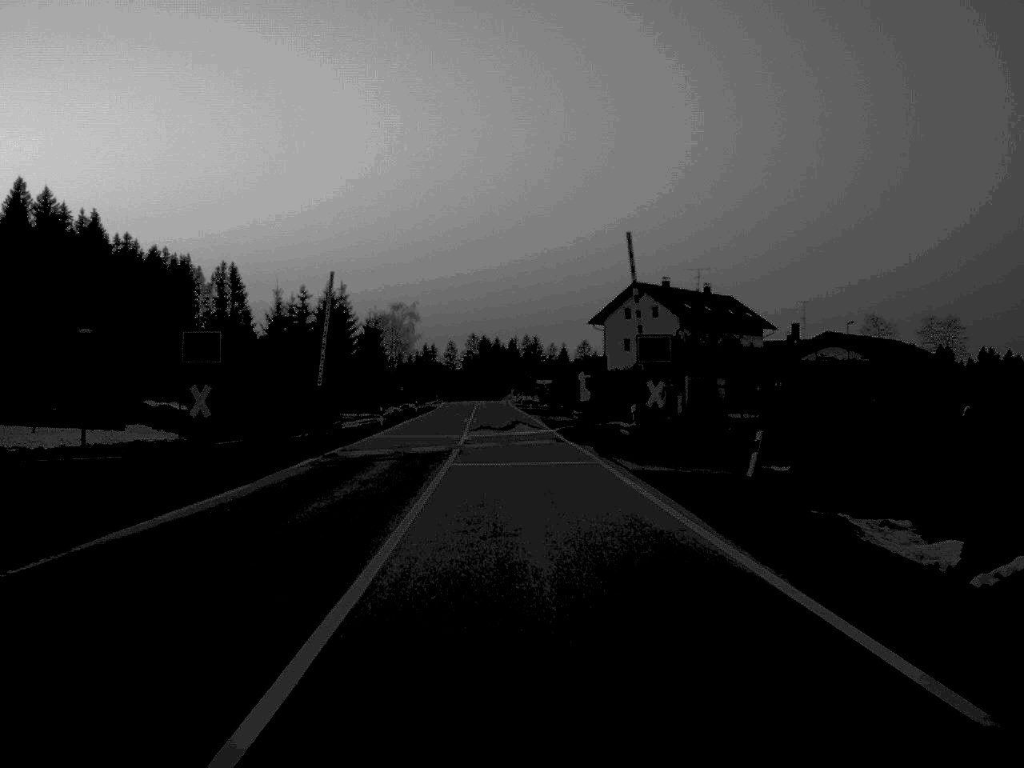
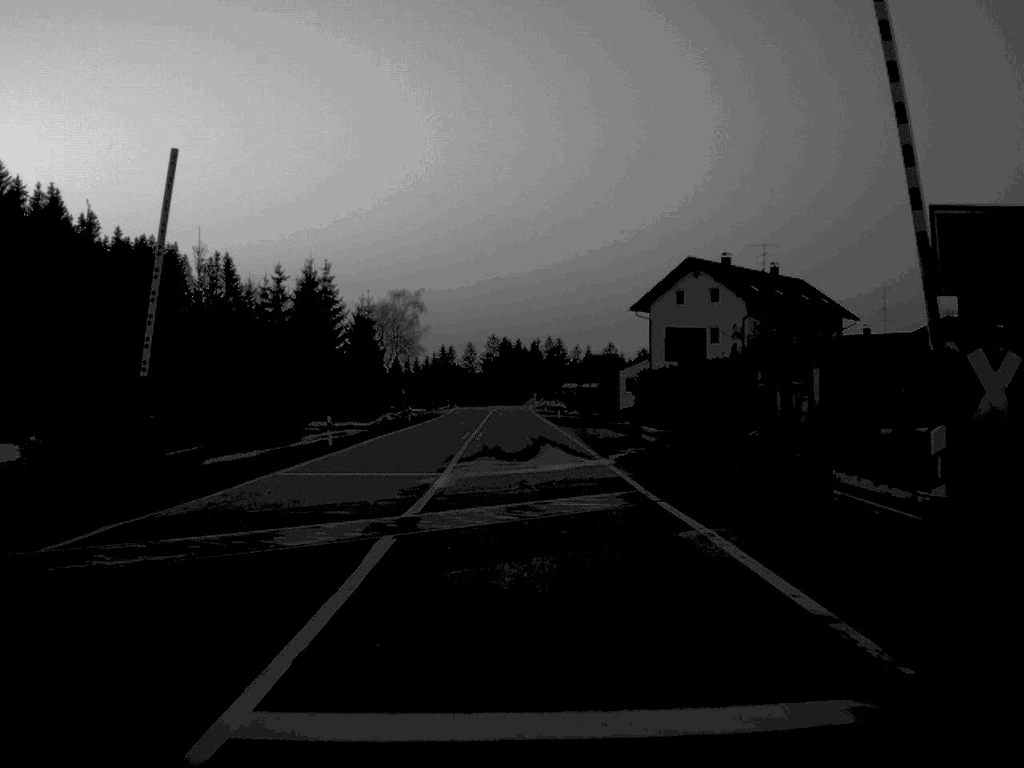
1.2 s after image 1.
(-0.2, +23.1) m; -1°
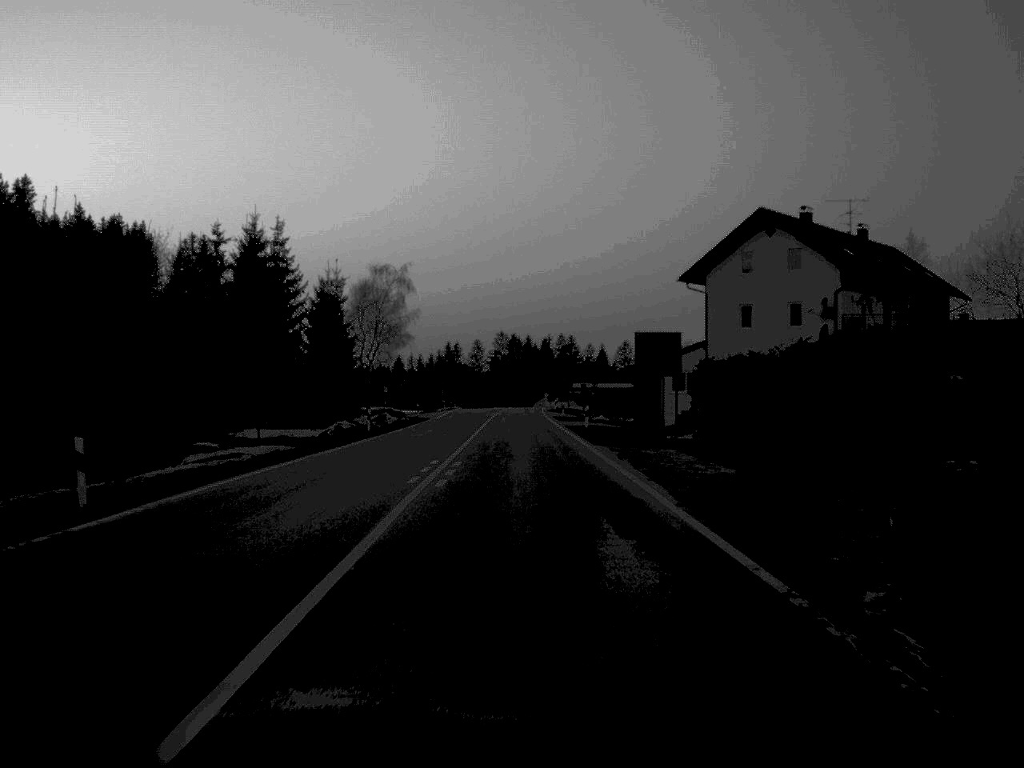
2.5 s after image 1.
(-0.1, +23.8) m; 0°
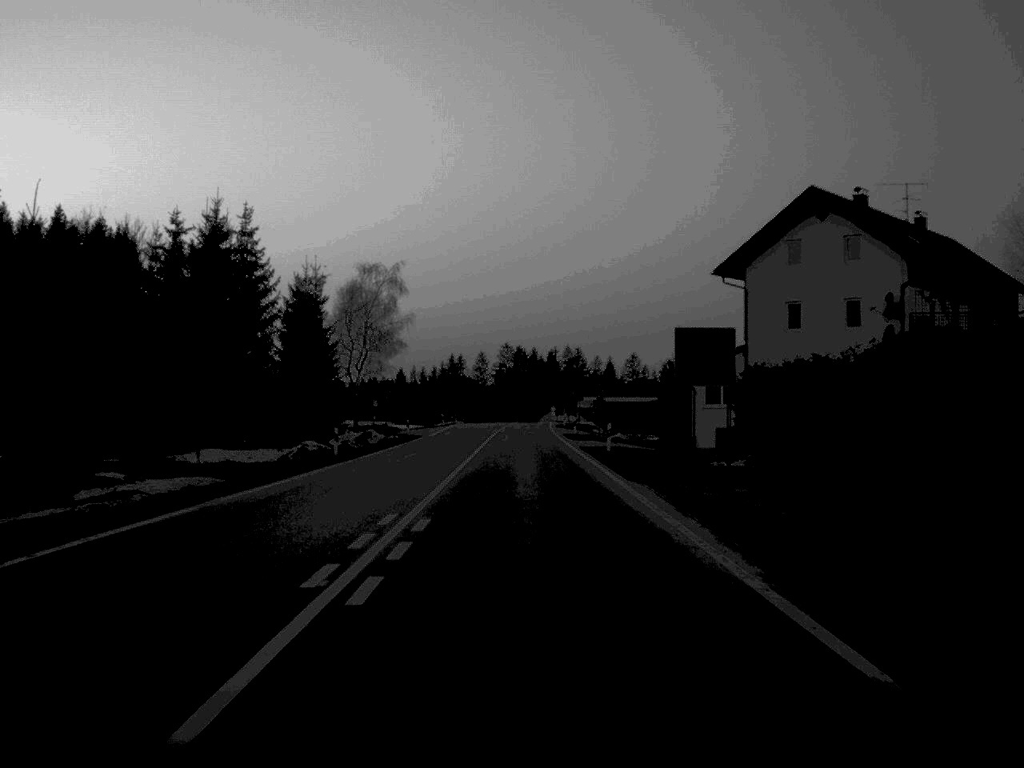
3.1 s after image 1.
(0.0, +10.6) m; 0°
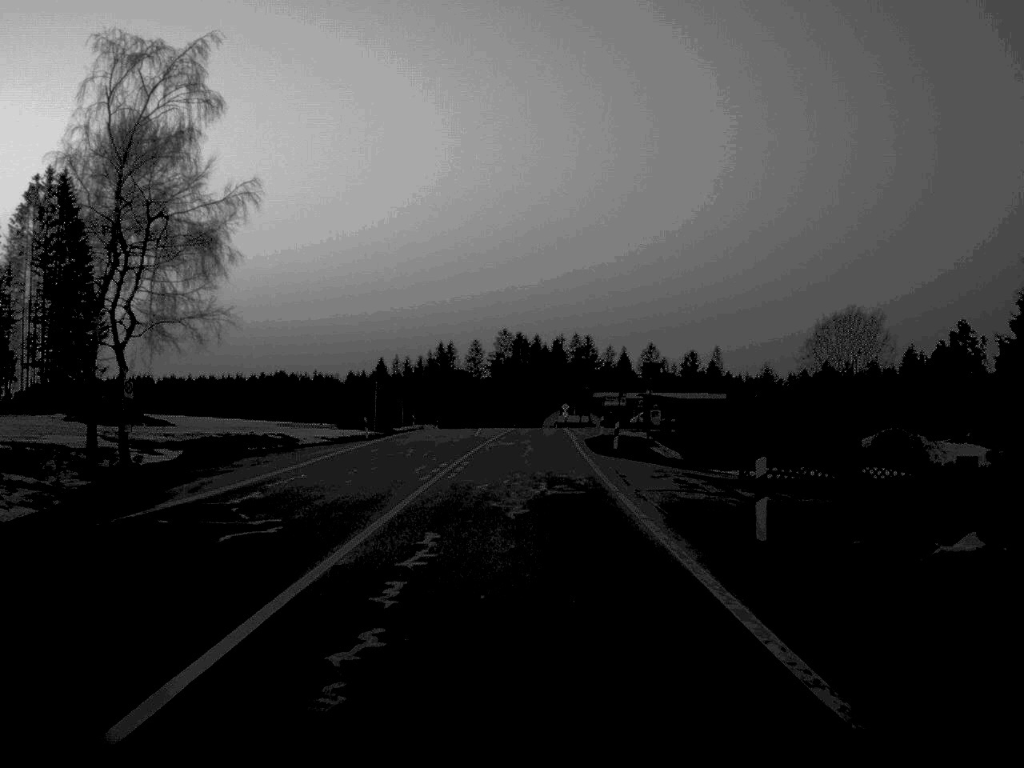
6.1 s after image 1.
(+0.2, +55.9) m; 0°
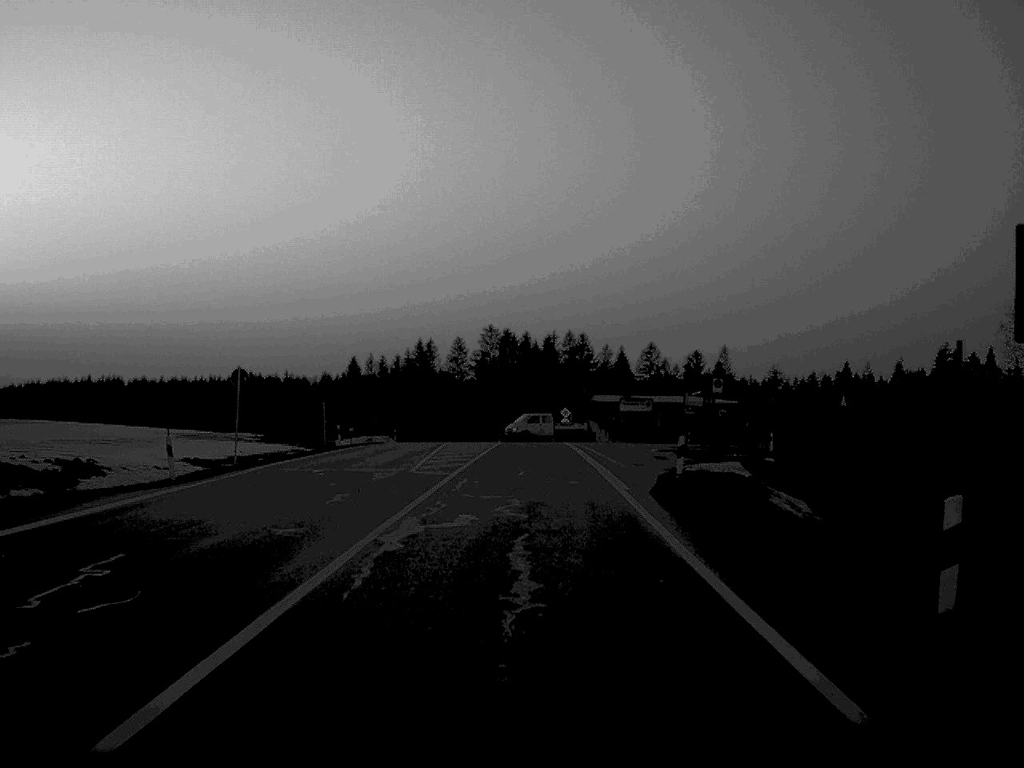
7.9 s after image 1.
(+0.1, +32.7) m; +1°
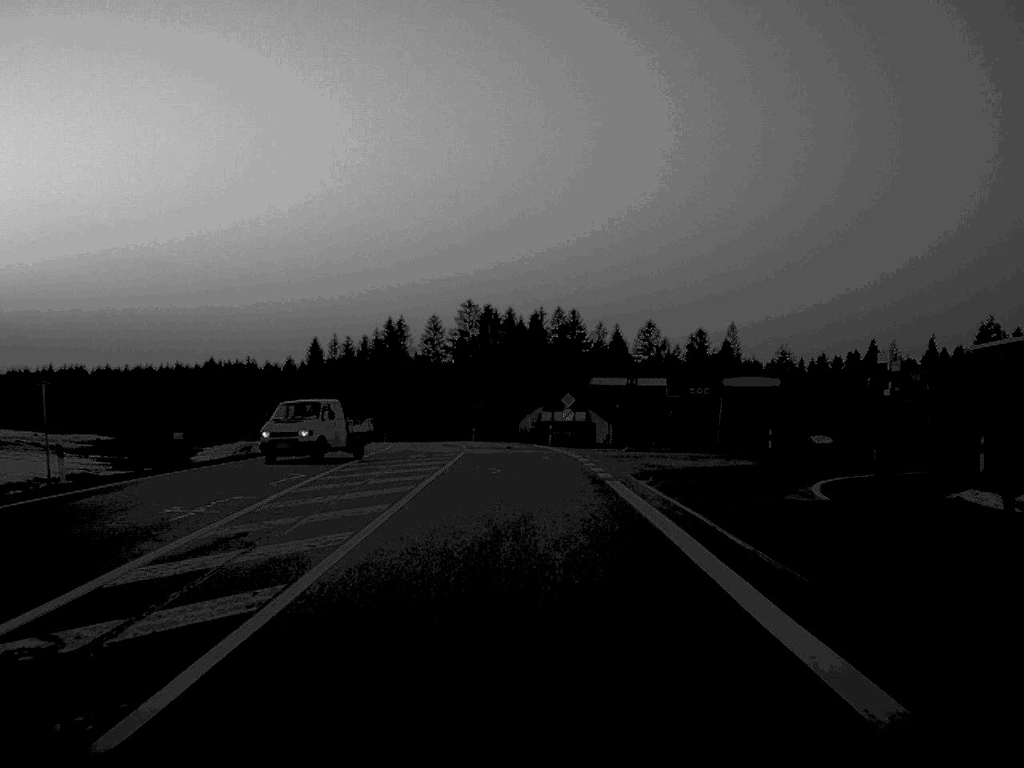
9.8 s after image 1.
(+0.2, +35.1) m; +1°
